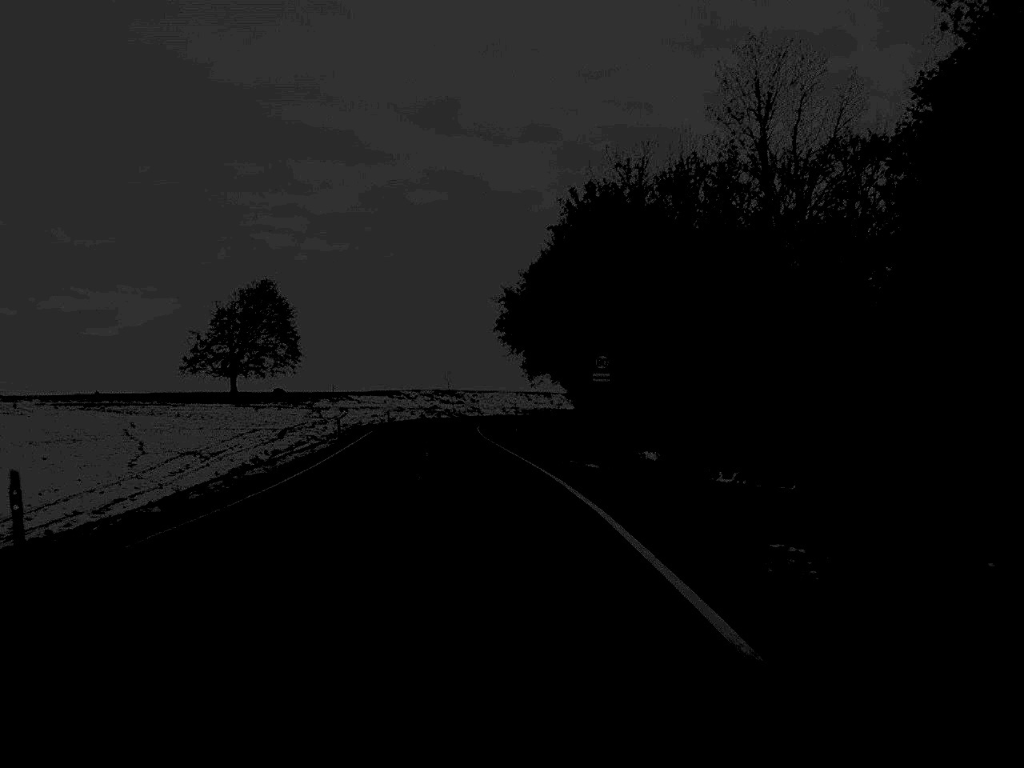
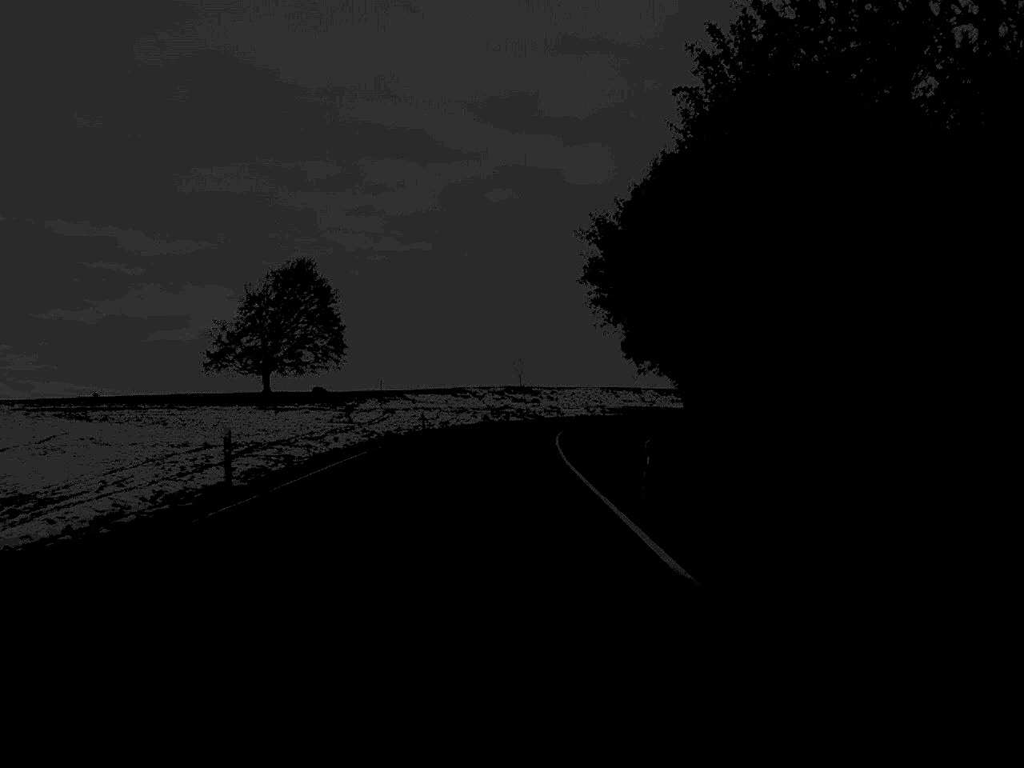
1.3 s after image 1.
(-1.0, +30.2) m; -3°
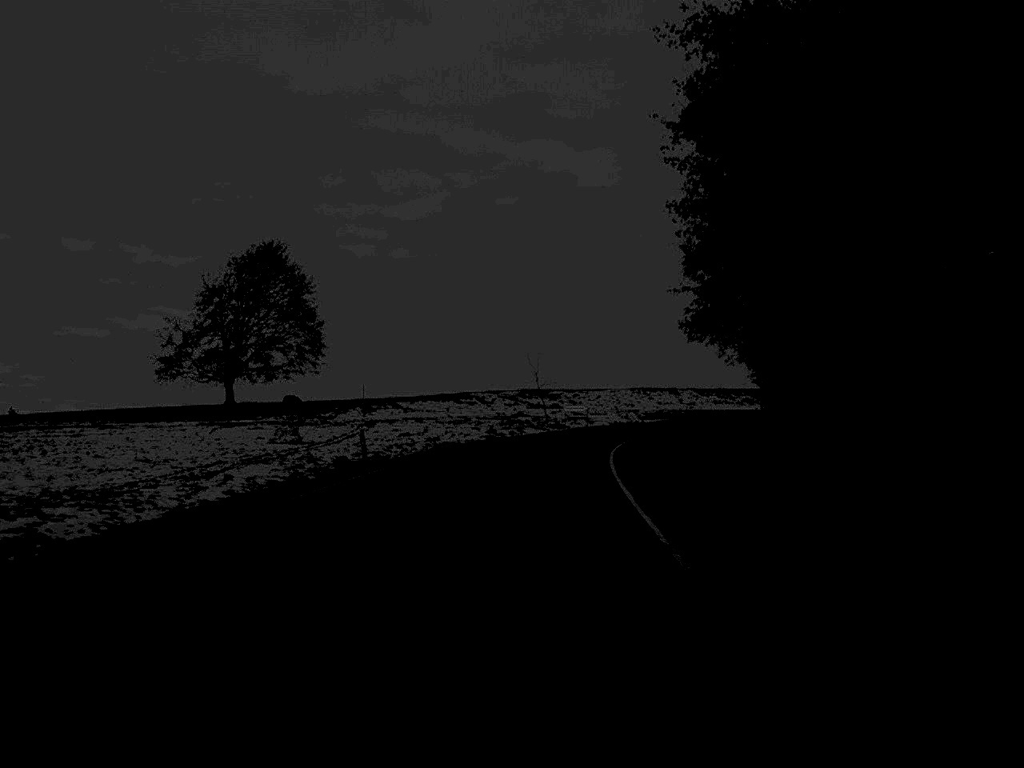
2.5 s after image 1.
(-0.3, +28.1) m; 0°
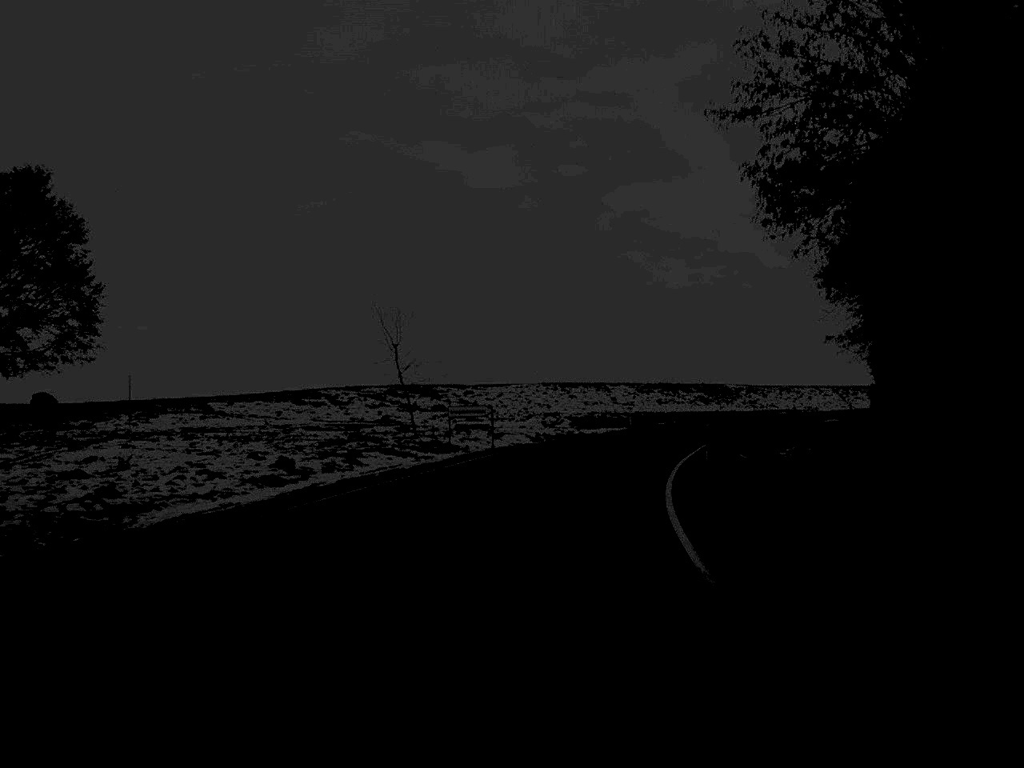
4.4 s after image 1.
(+1.6, +43.5) m; +5°
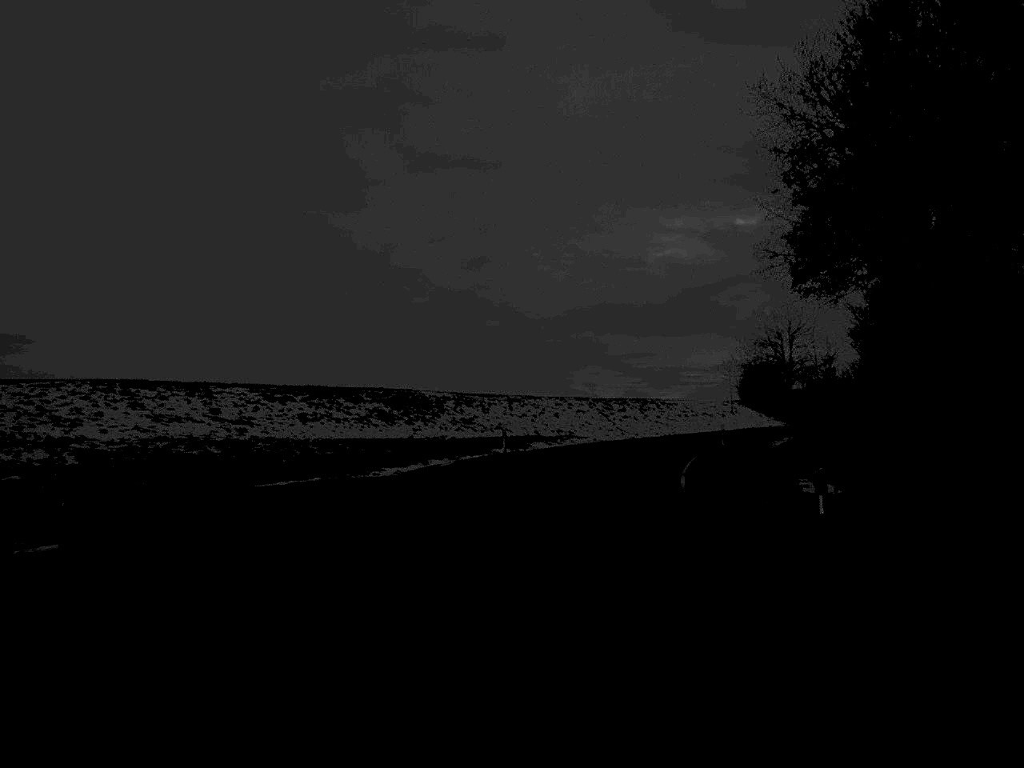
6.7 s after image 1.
(+6.7, +53.7) m; +15°
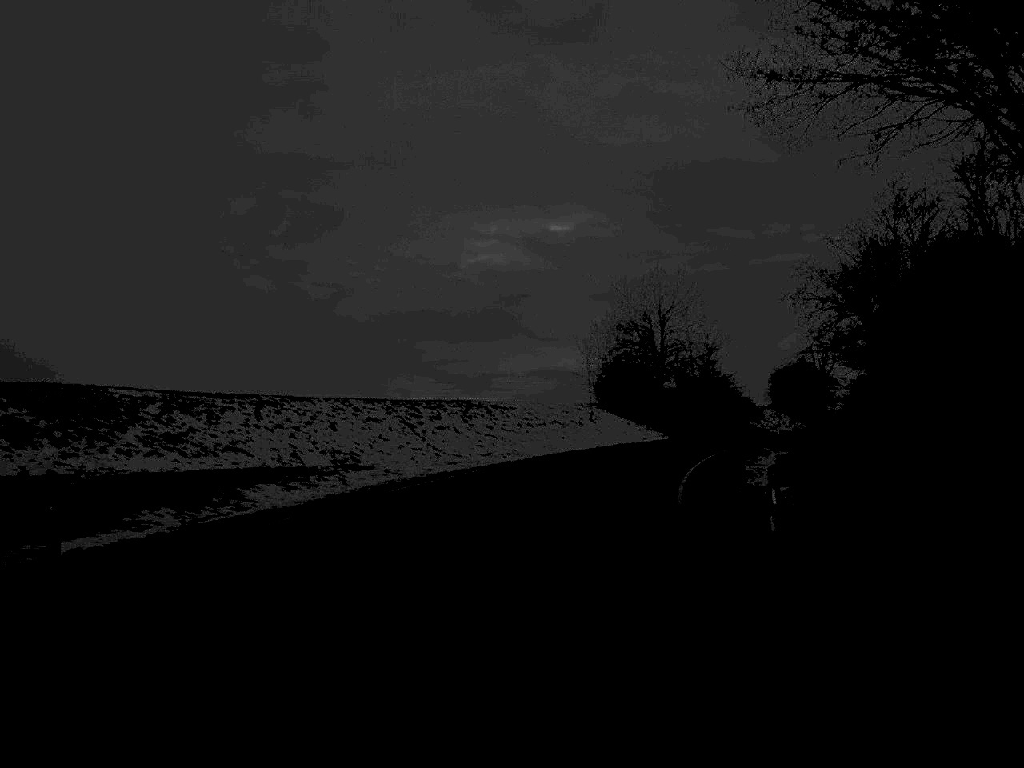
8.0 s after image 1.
(+2.2, +30.4) m; +8°
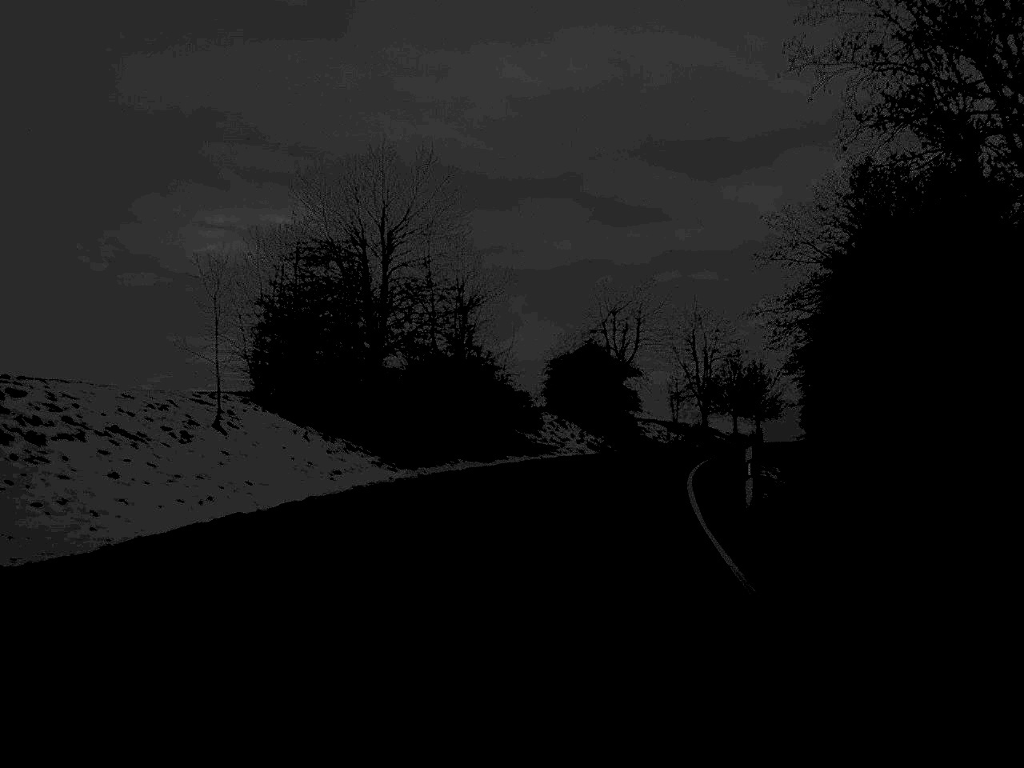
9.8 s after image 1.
(+4.4, +41.1) m; +13°
